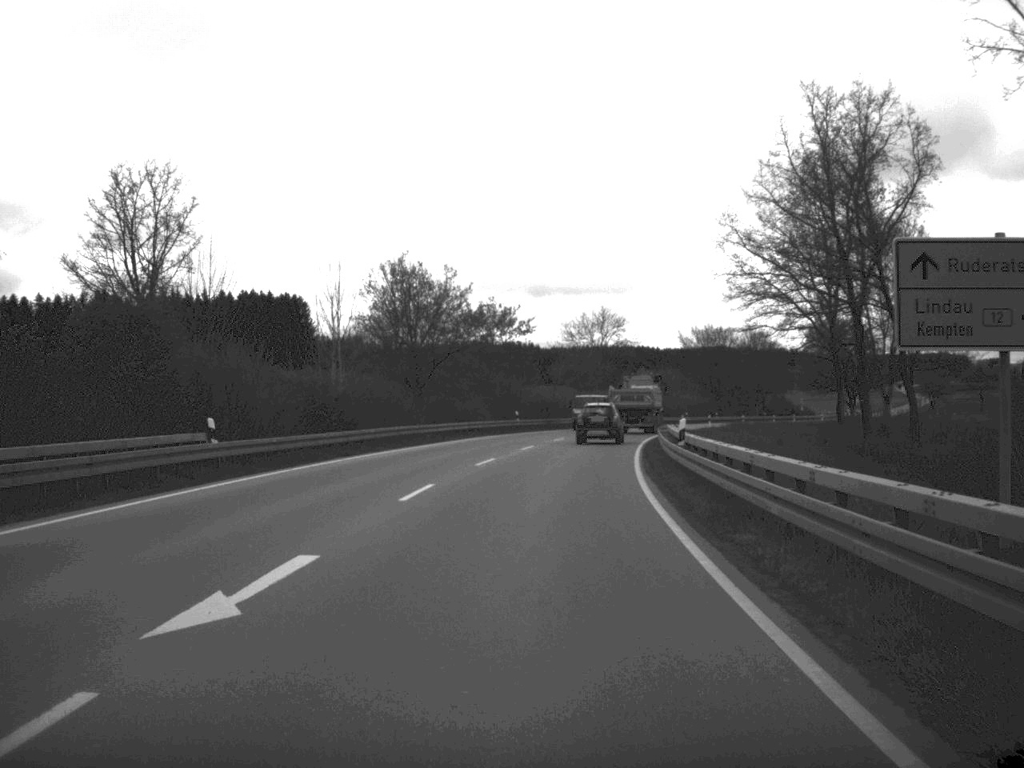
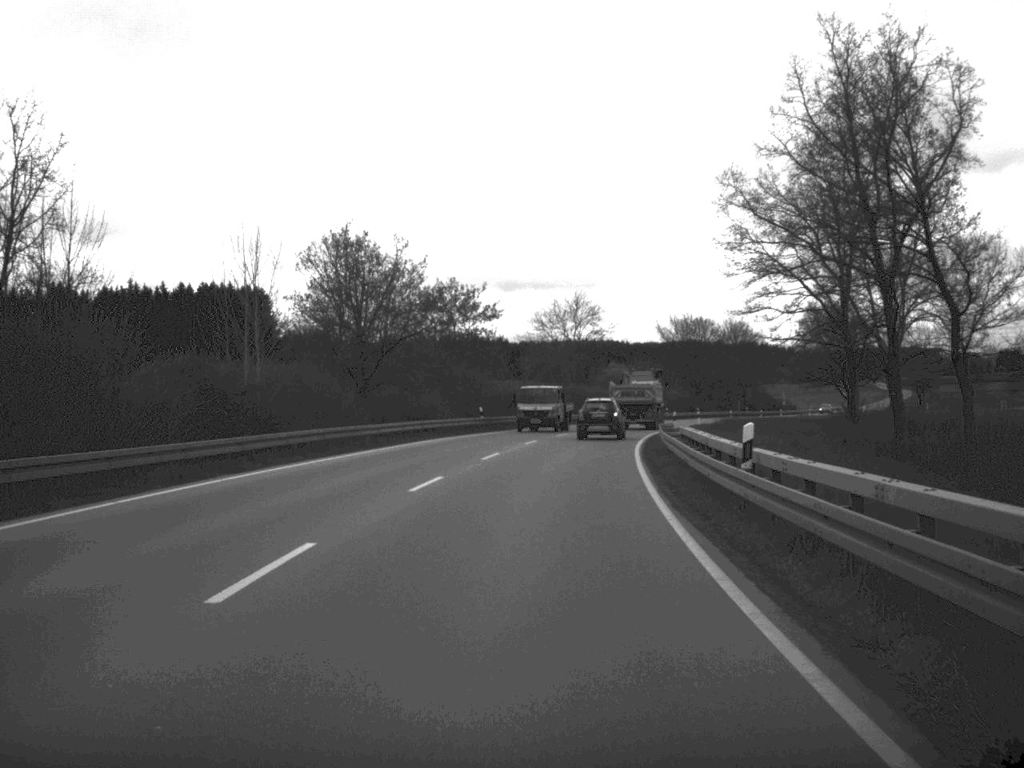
(+0.1, +10.8) m; +1°
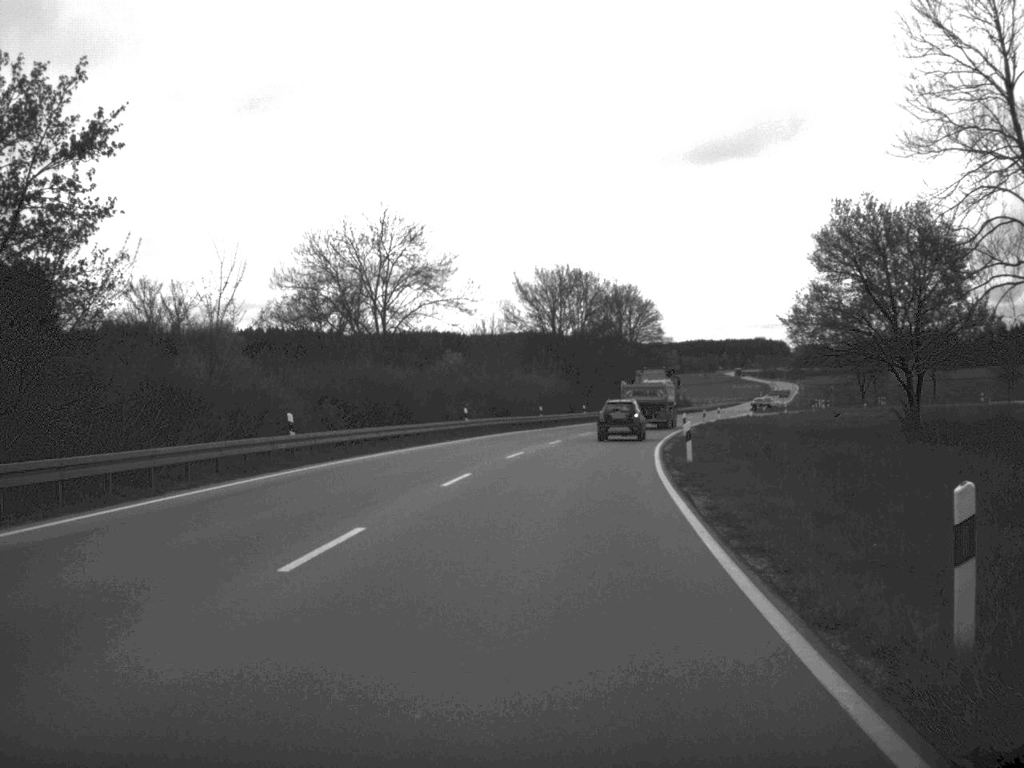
(+3.7, +56.8) m; +7°
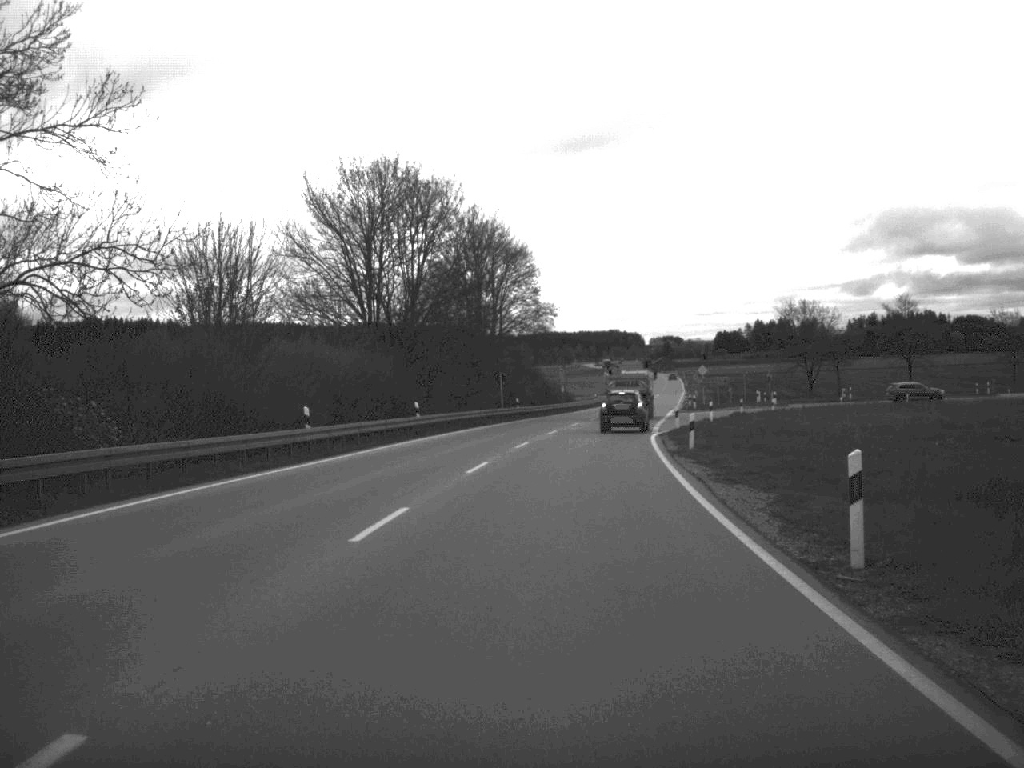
(+2.5, +45.0) m; +7°
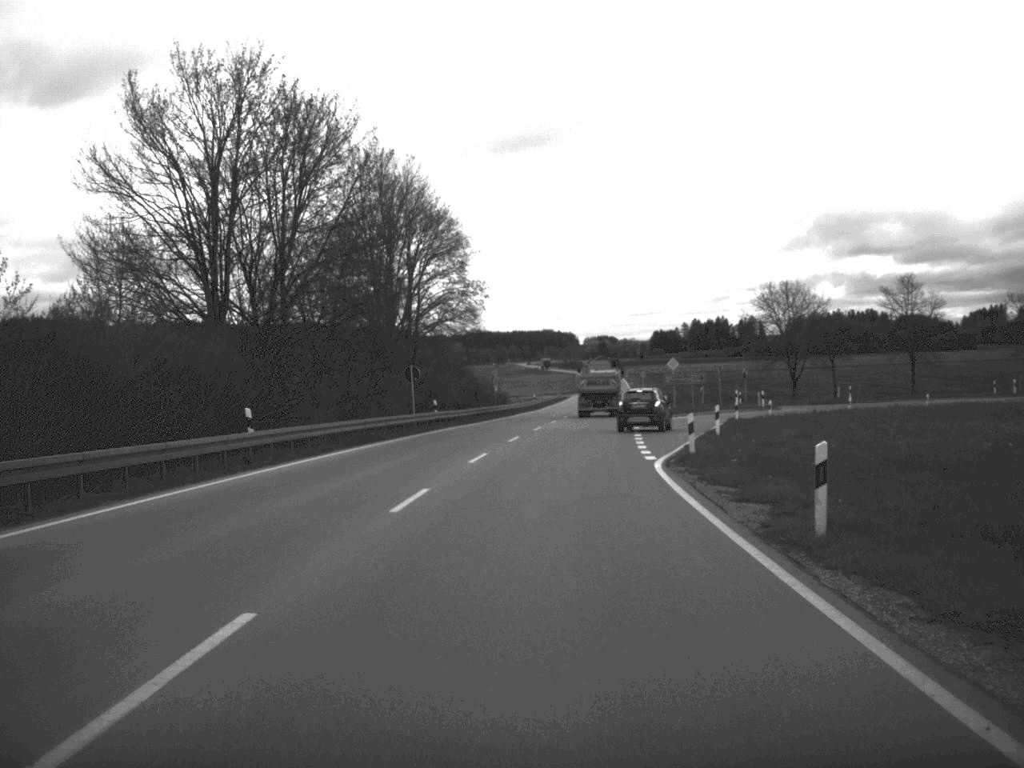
(+0.5, +20.2) m; +3°
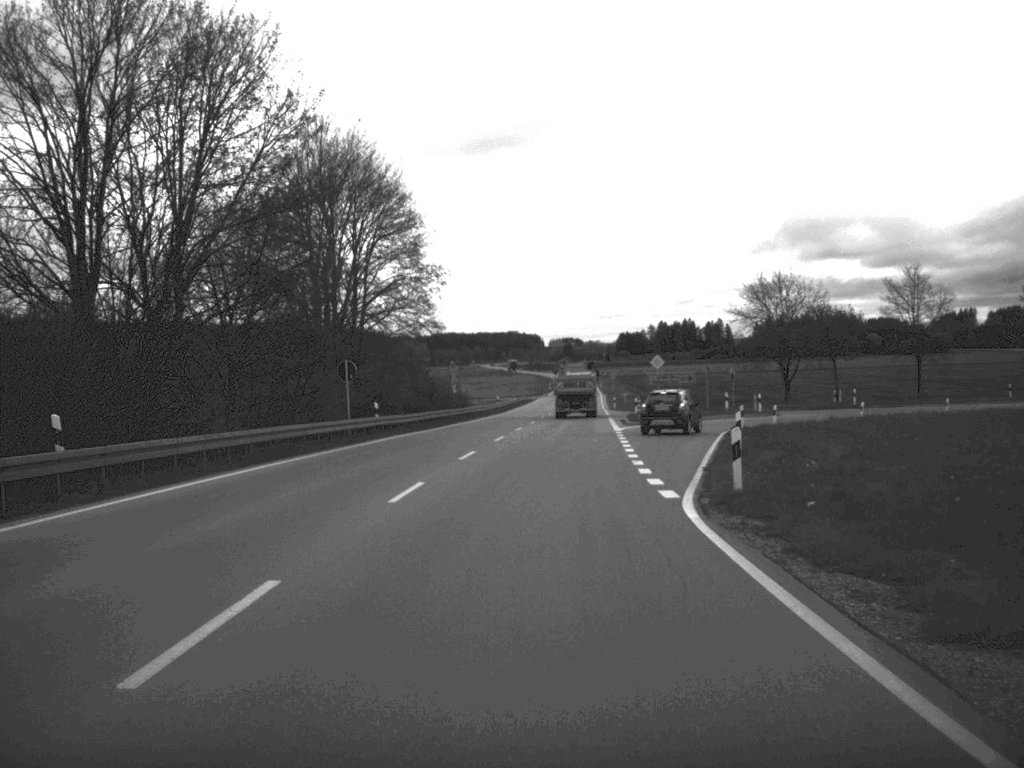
(+0.1, +10.2) m; +2°
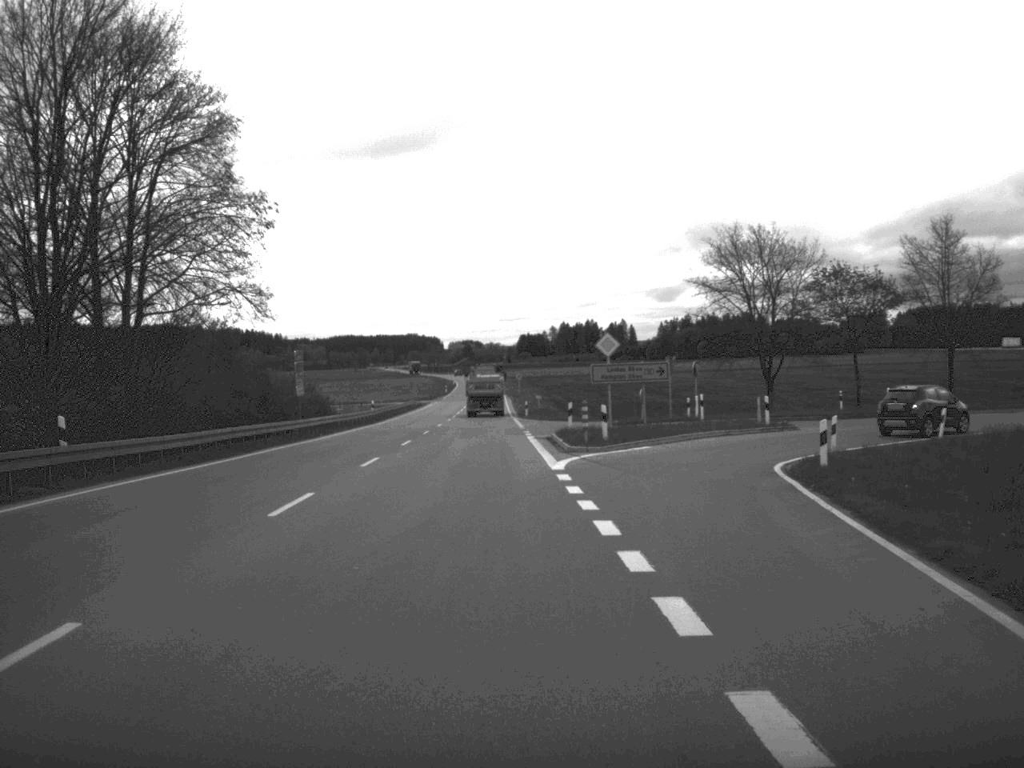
(+0.9, +25.5) m; +4°
